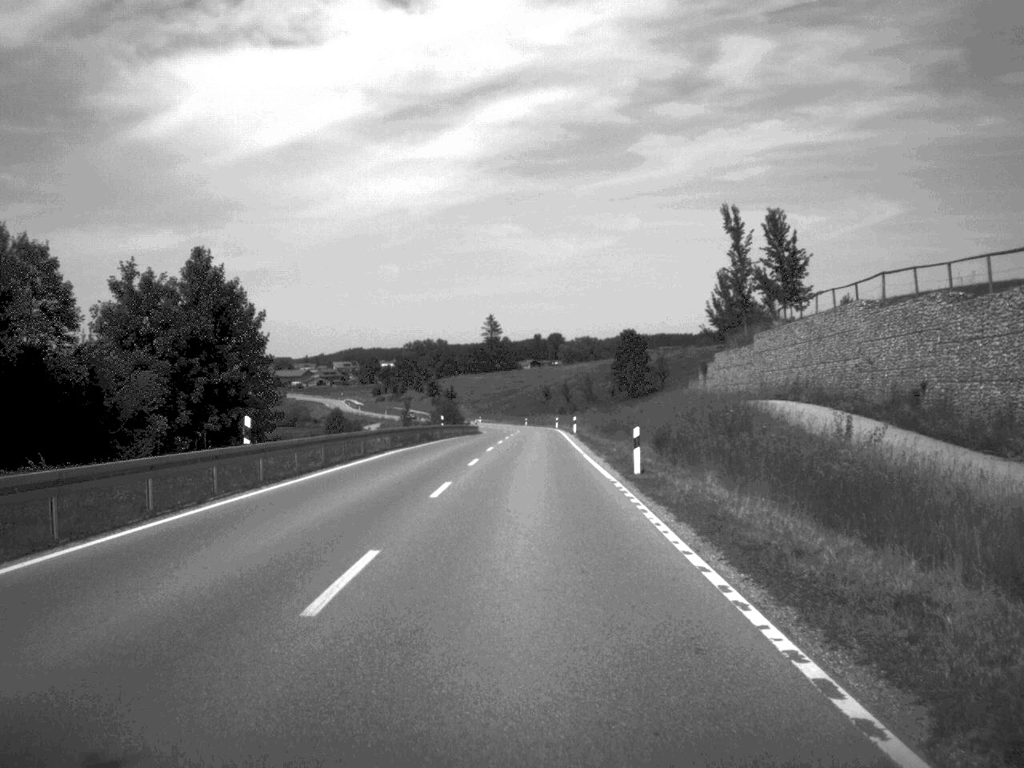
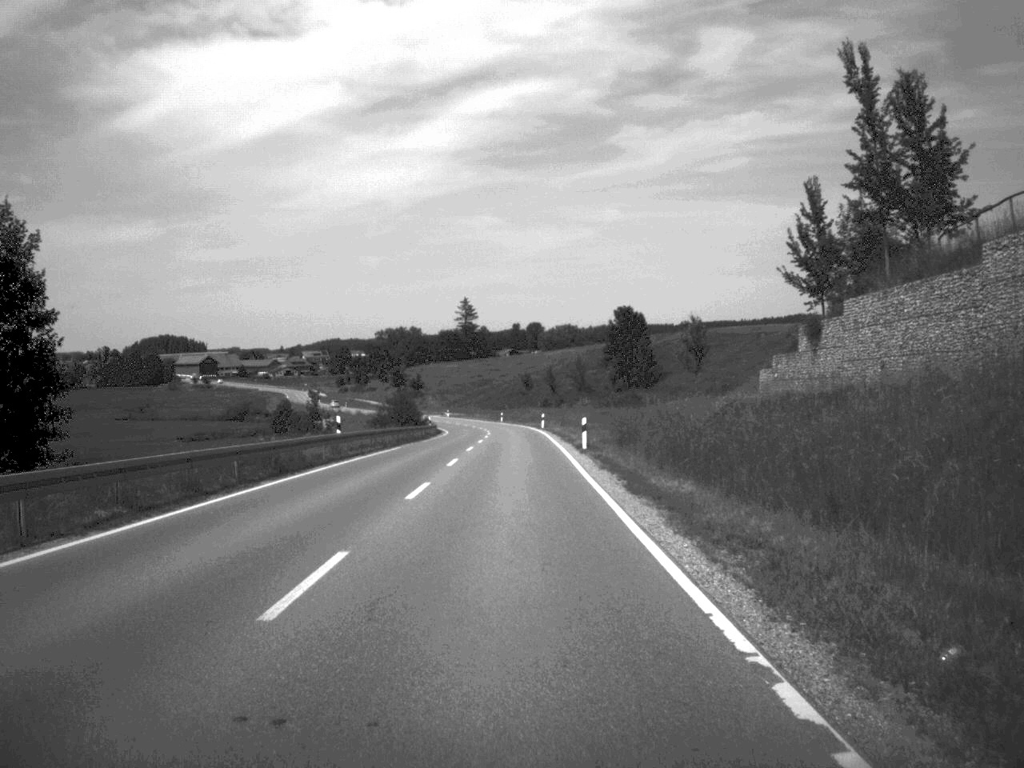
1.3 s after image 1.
(+0.3, +35.4) m; +1°
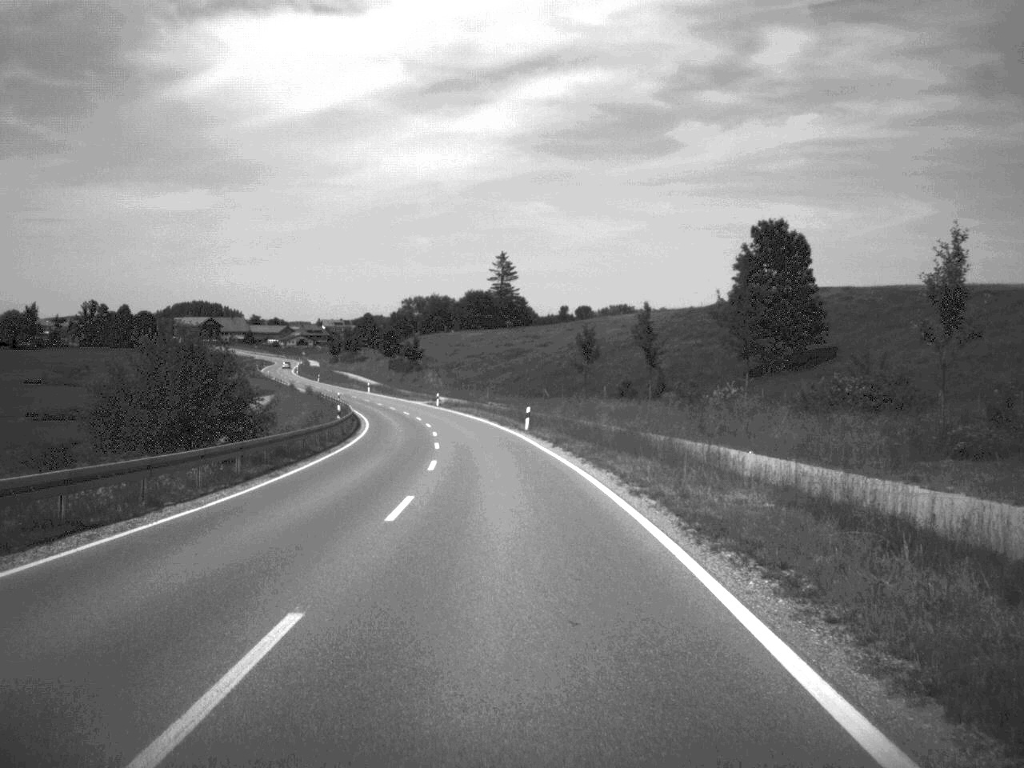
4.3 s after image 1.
(-1.1, +85.7) m; -2°
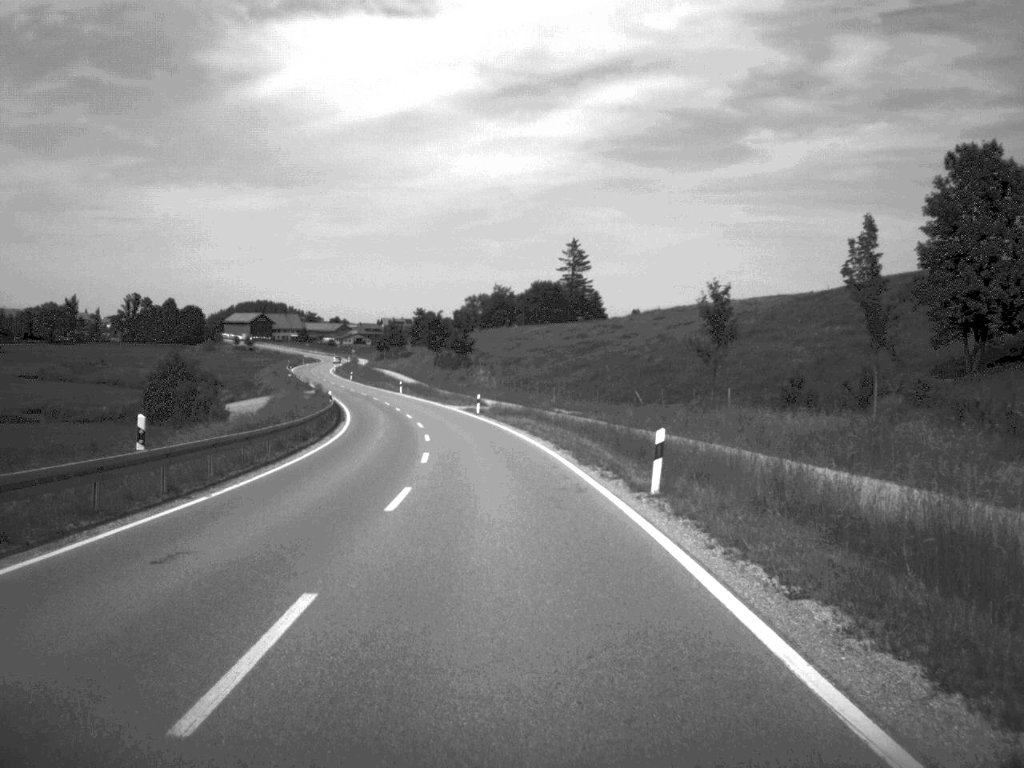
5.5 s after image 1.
(-0.9, +34.3) m; -3°
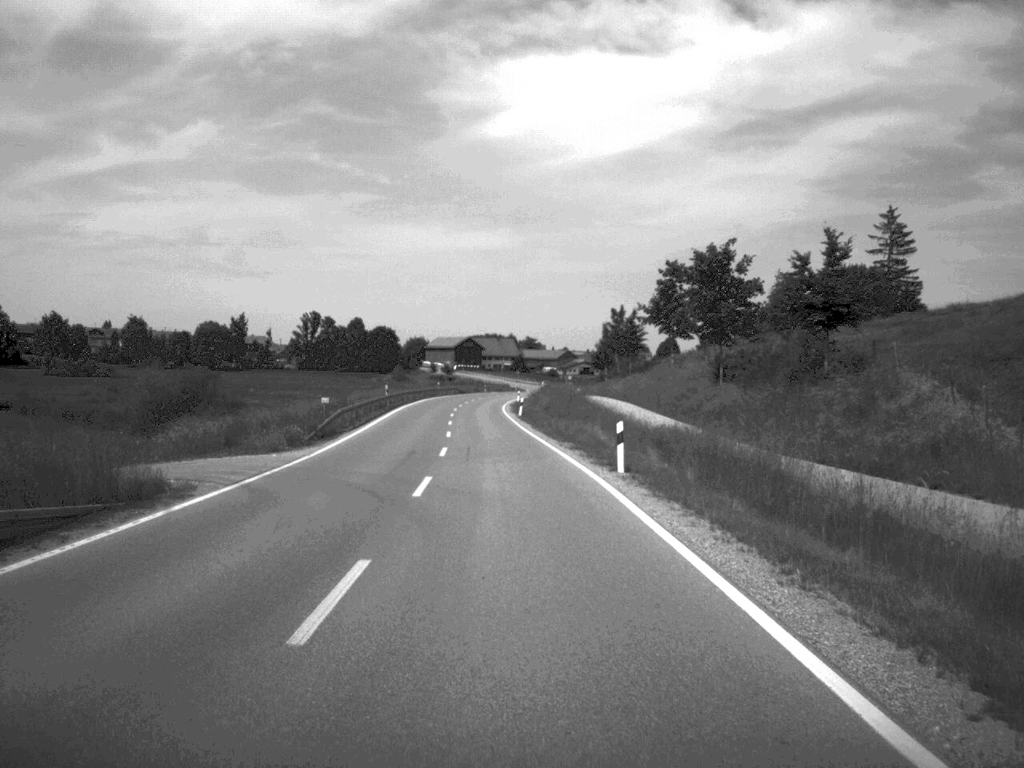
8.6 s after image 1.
(-8.6, +91.0) m; -11°
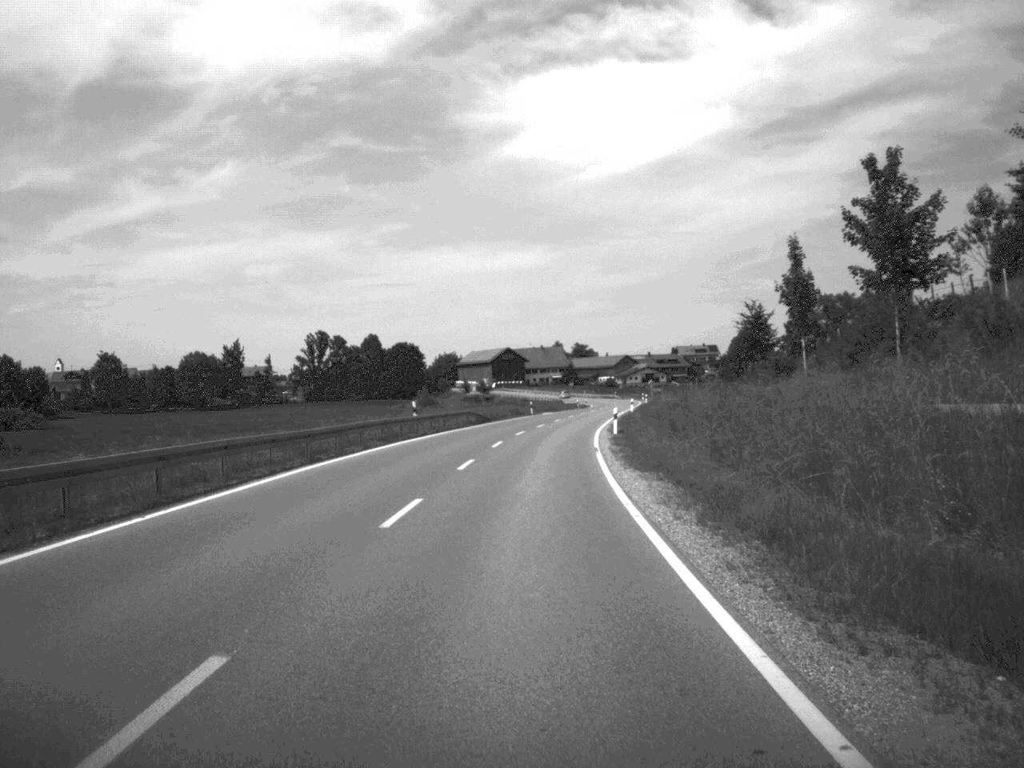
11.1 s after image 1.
(-2.3, +74.6) m; -2°
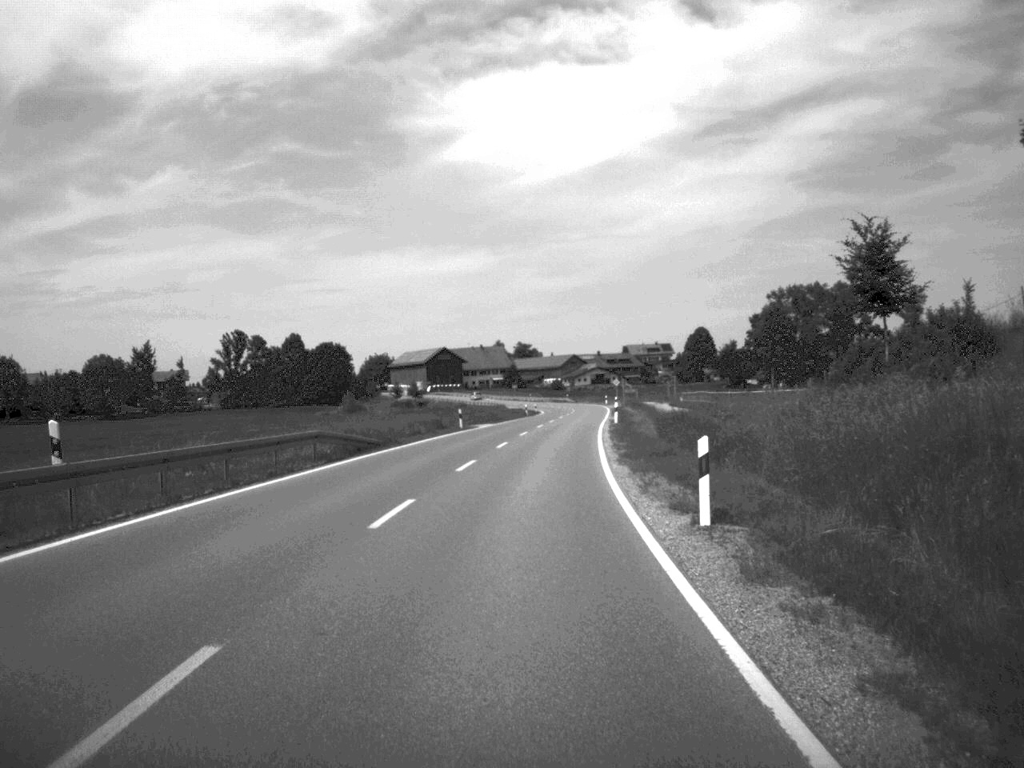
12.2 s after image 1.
(+0.8, +34.8) m; +3°
